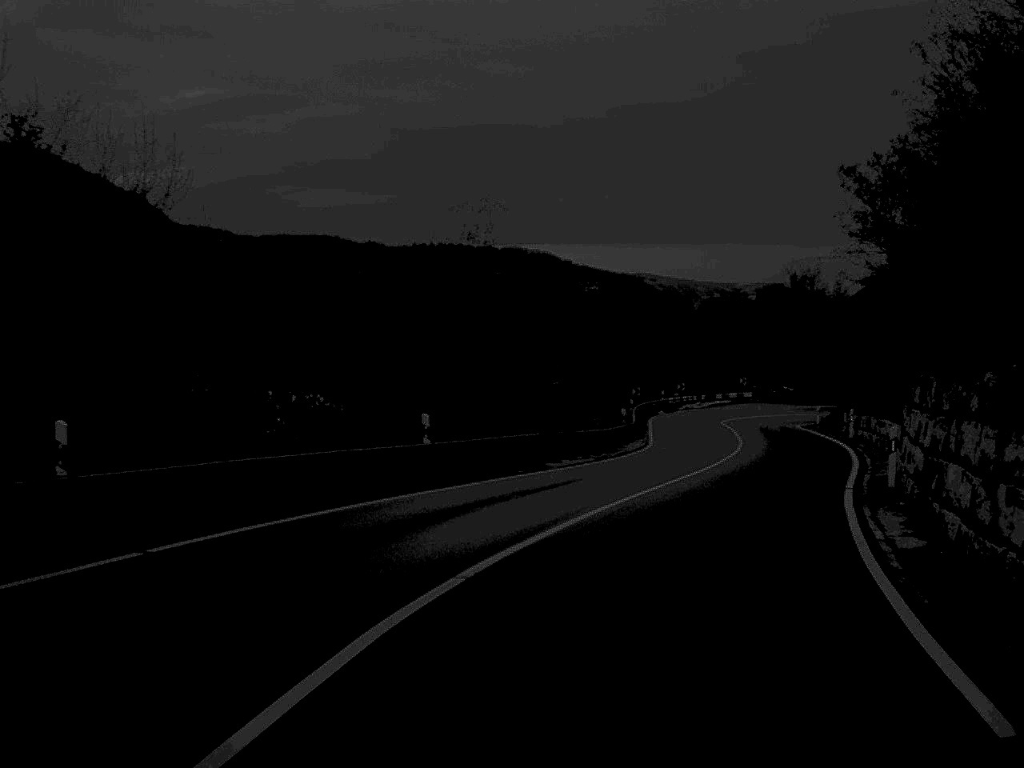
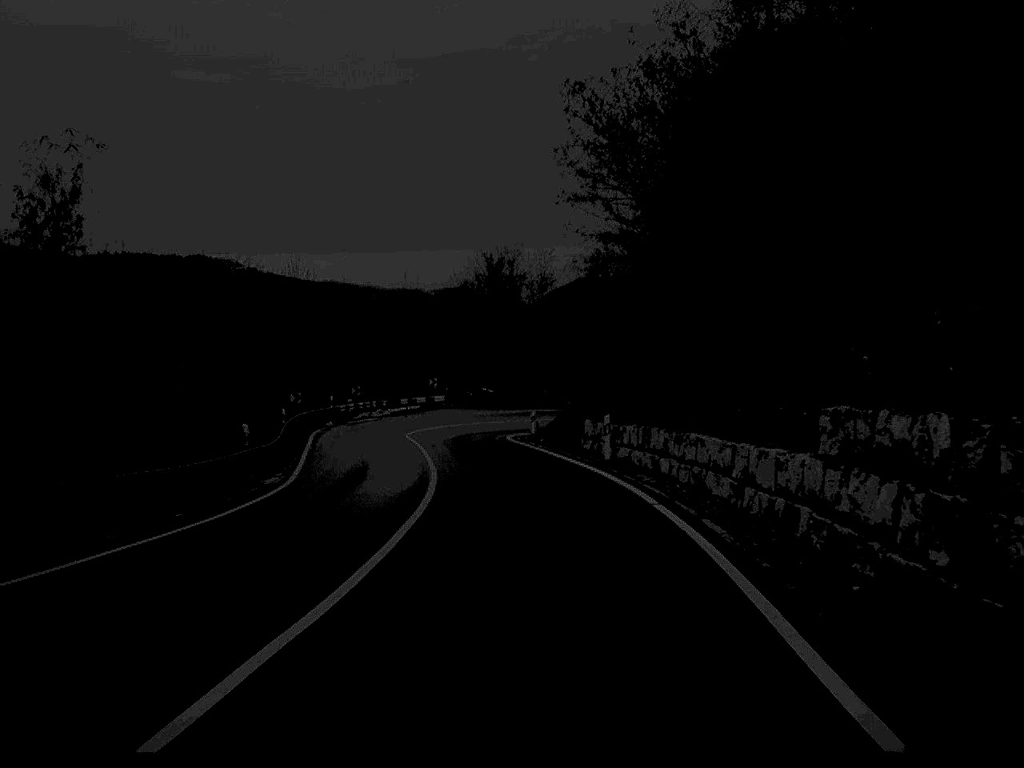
(+2.5, +17.2) m; +13°
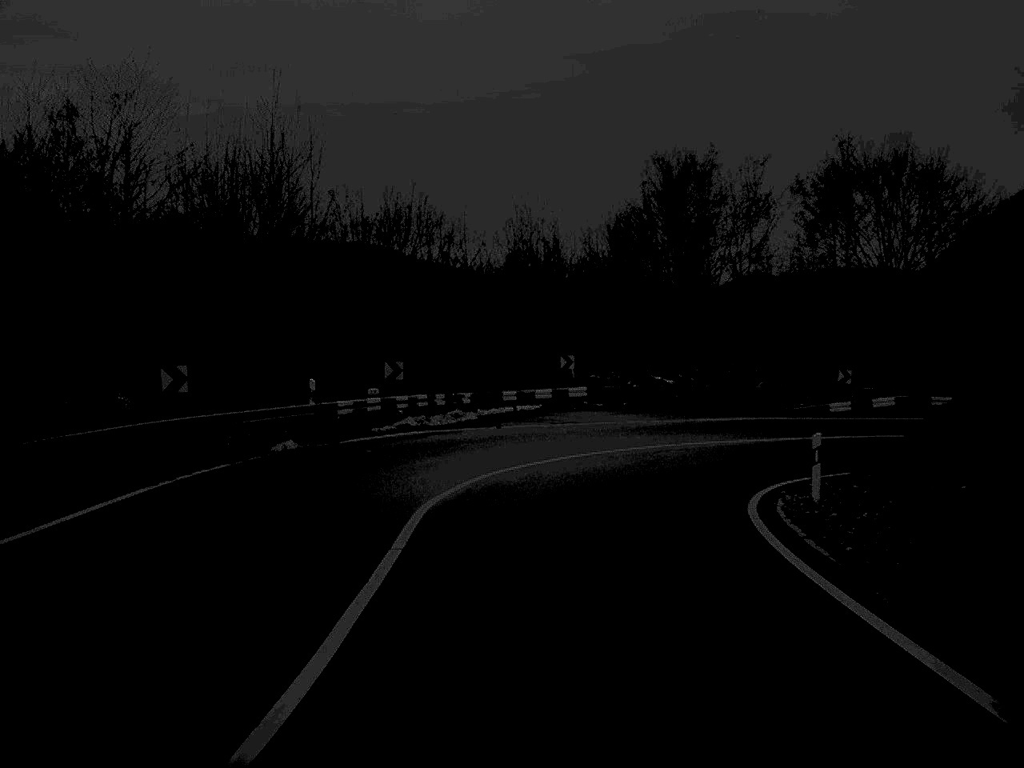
(-1.6, +37.1) m; -7°
